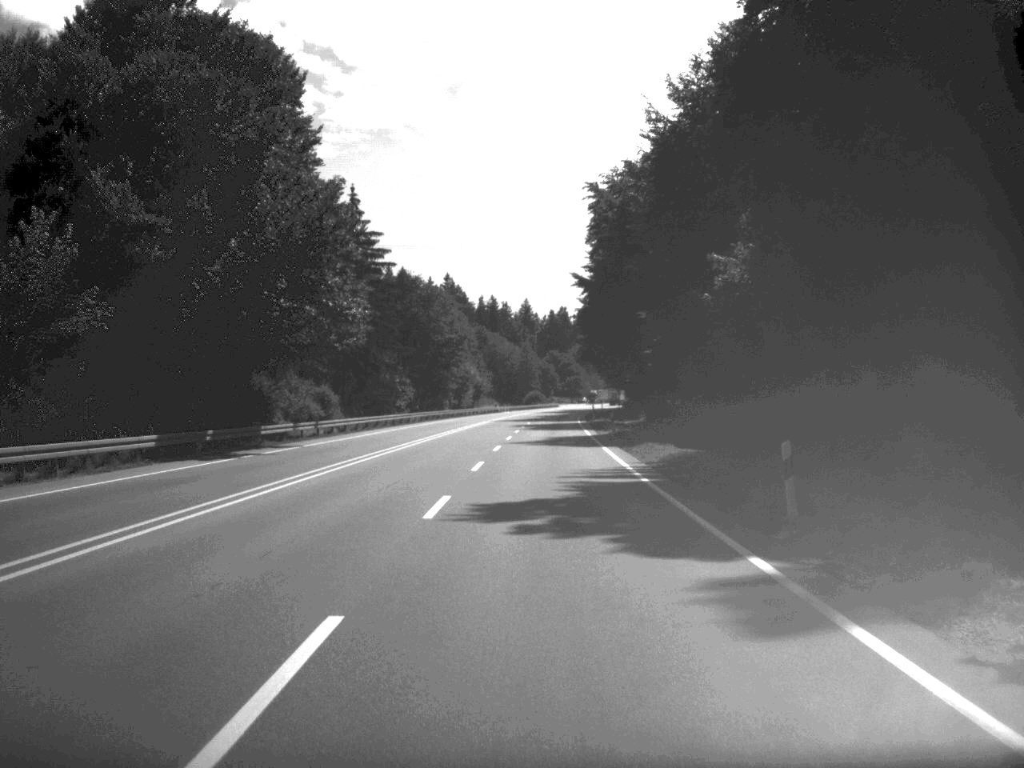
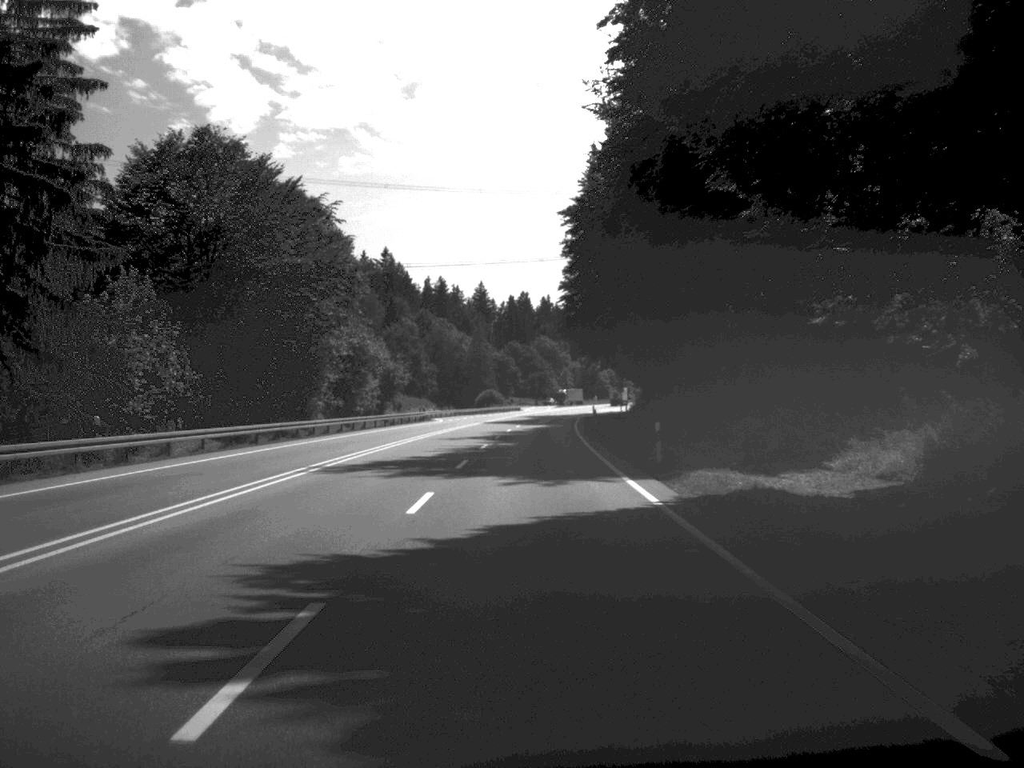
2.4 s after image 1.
(+1.0, +70.4) m; +2°
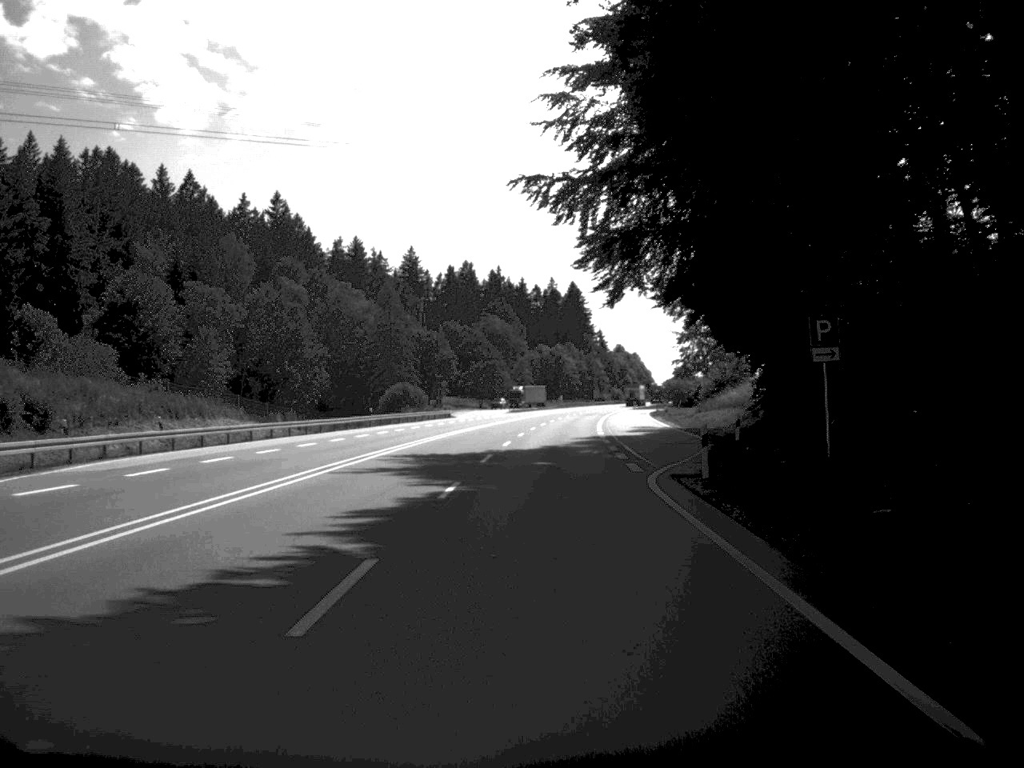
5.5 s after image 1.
(+1.5, +92.0) m; +2°
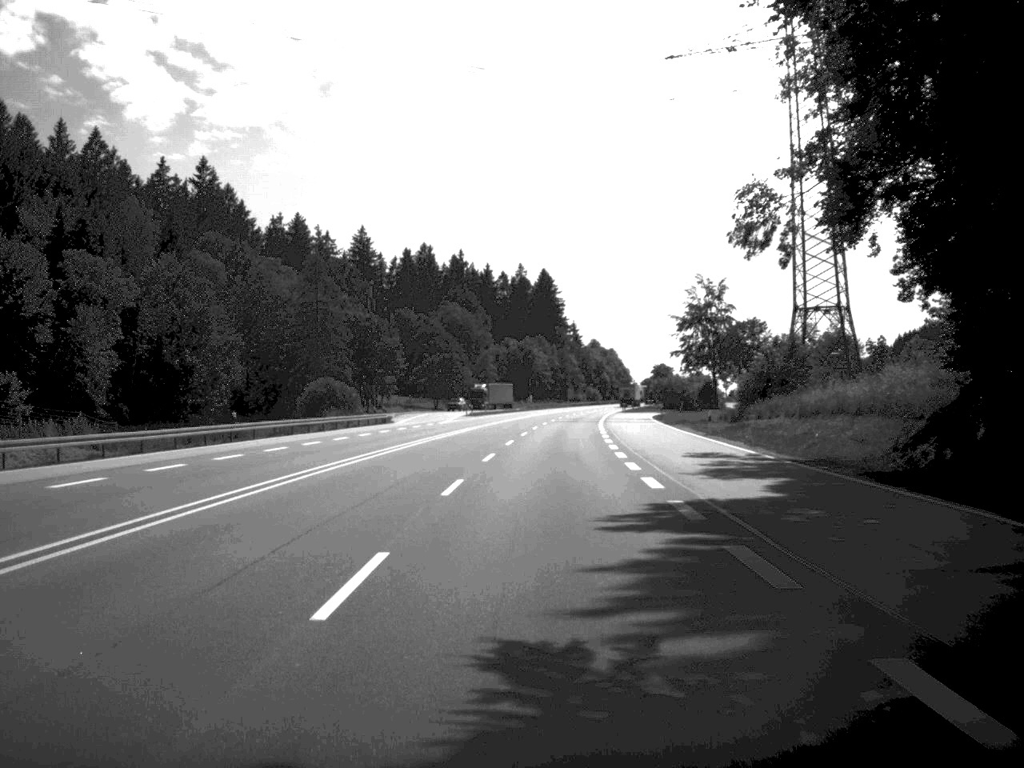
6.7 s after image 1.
(+0.5, +34.9) m; +1°
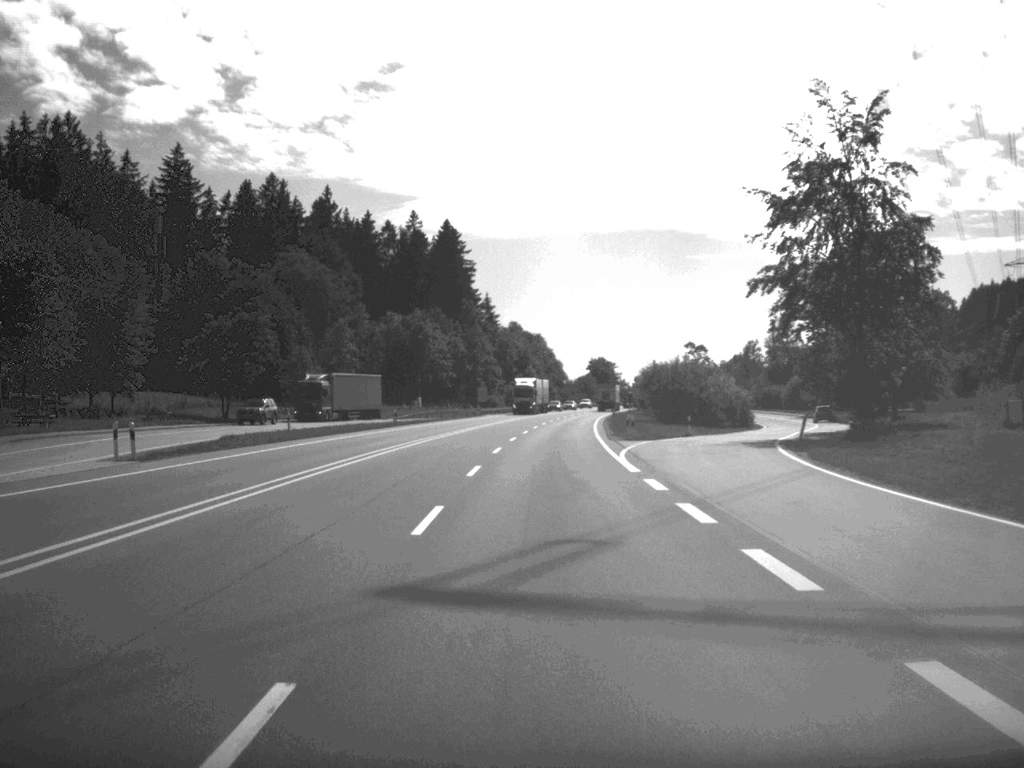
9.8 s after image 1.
(+2.8, +88.7) m; +4°
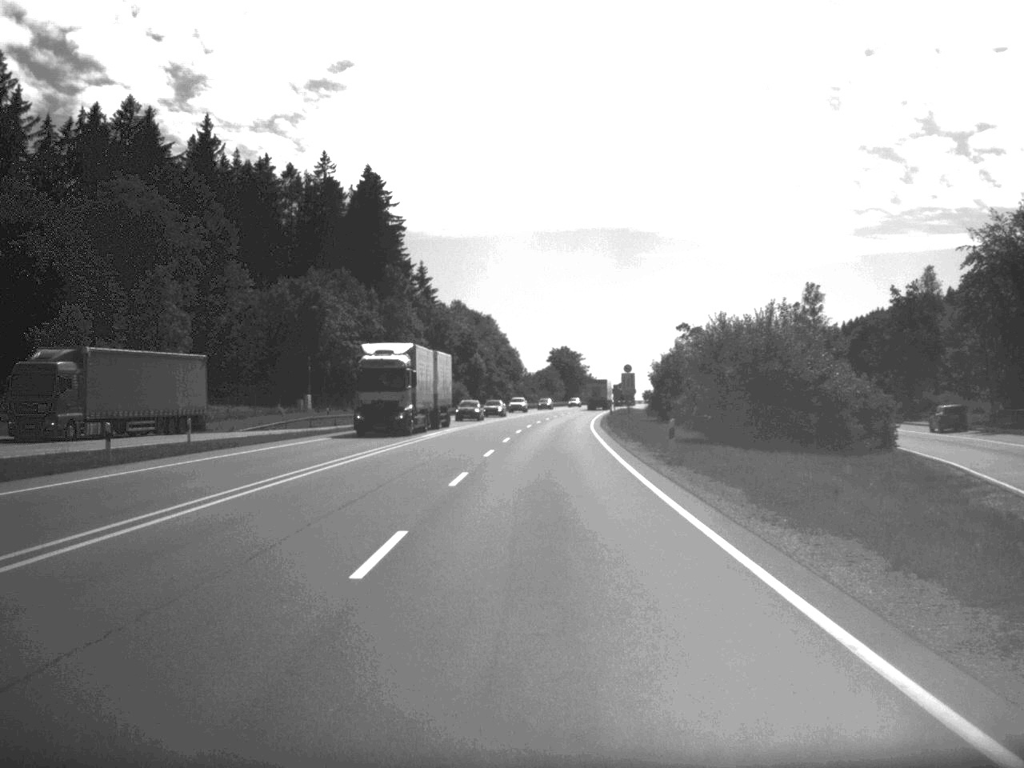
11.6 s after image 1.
(+0.9, +51.1) m; +2°
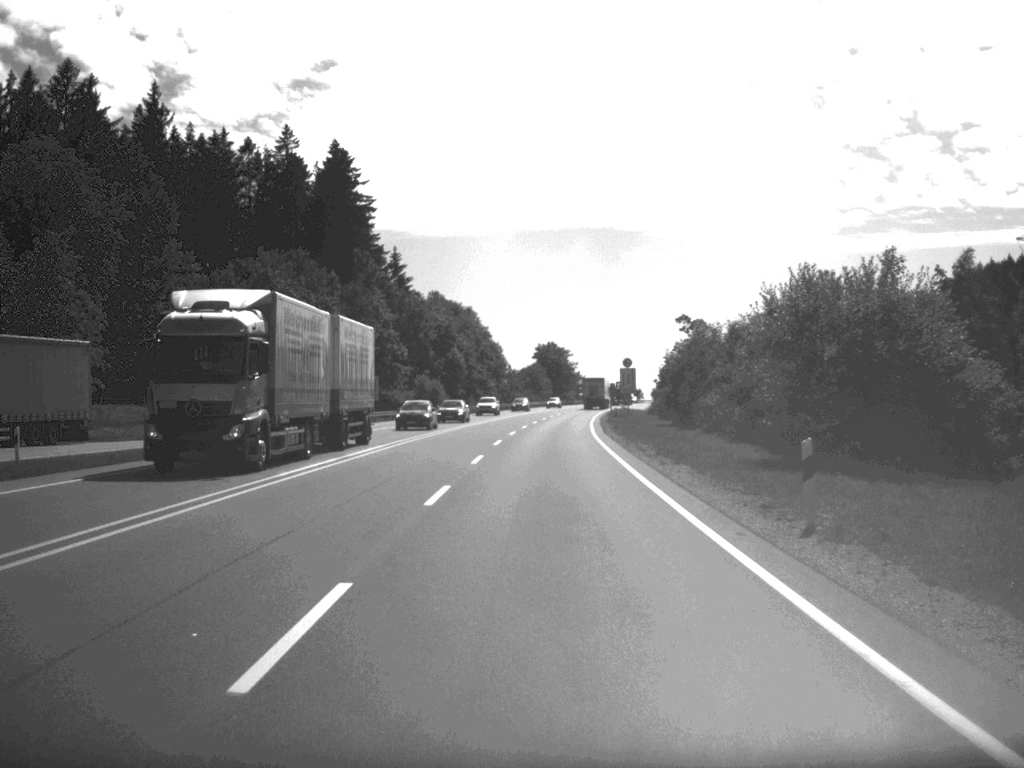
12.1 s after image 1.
(+0.1, +16.2) m; +1°
